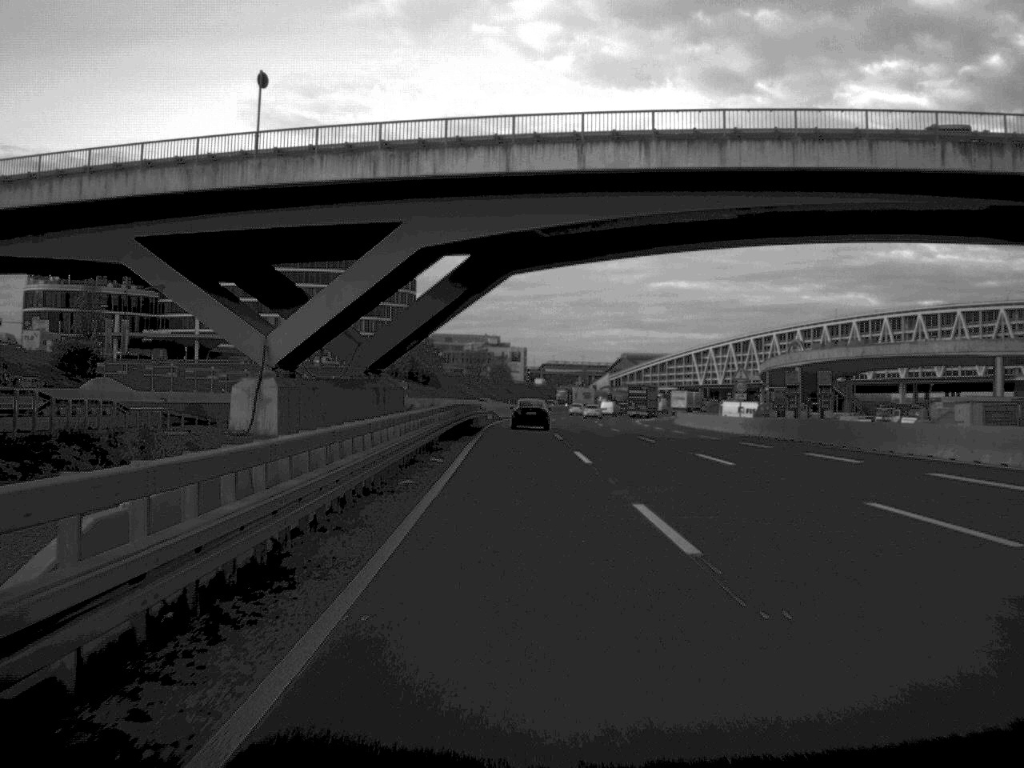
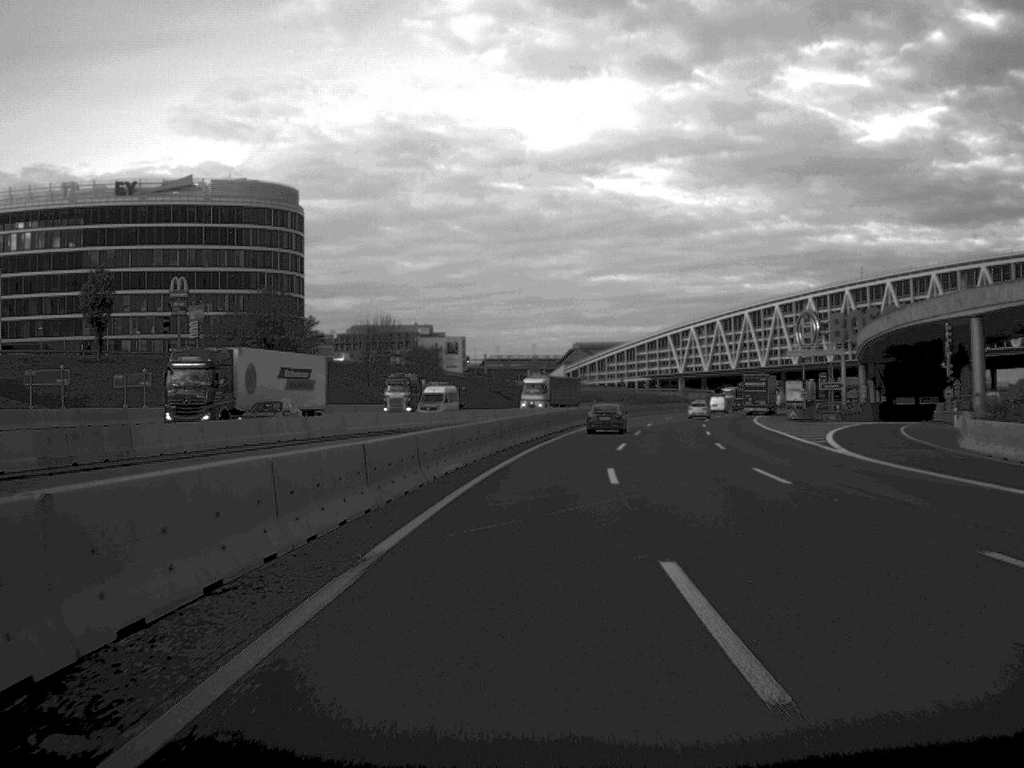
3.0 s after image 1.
(+0.8, +95.3) m; +3°
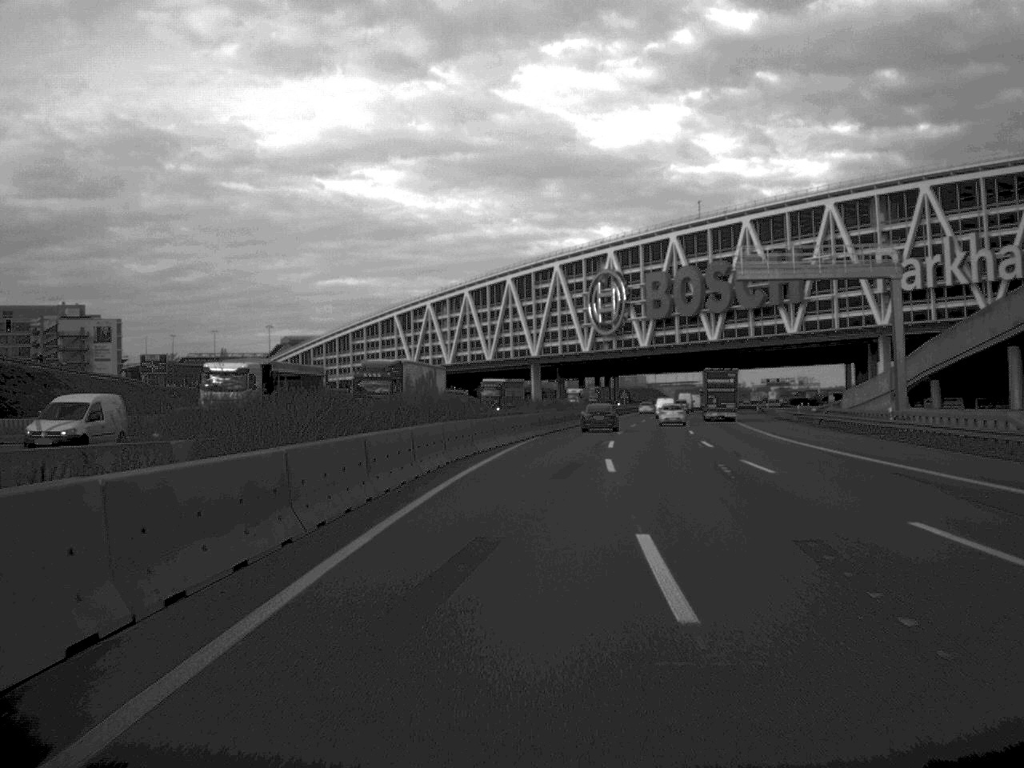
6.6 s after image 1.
(+13.1, +117.1) m; +12°
